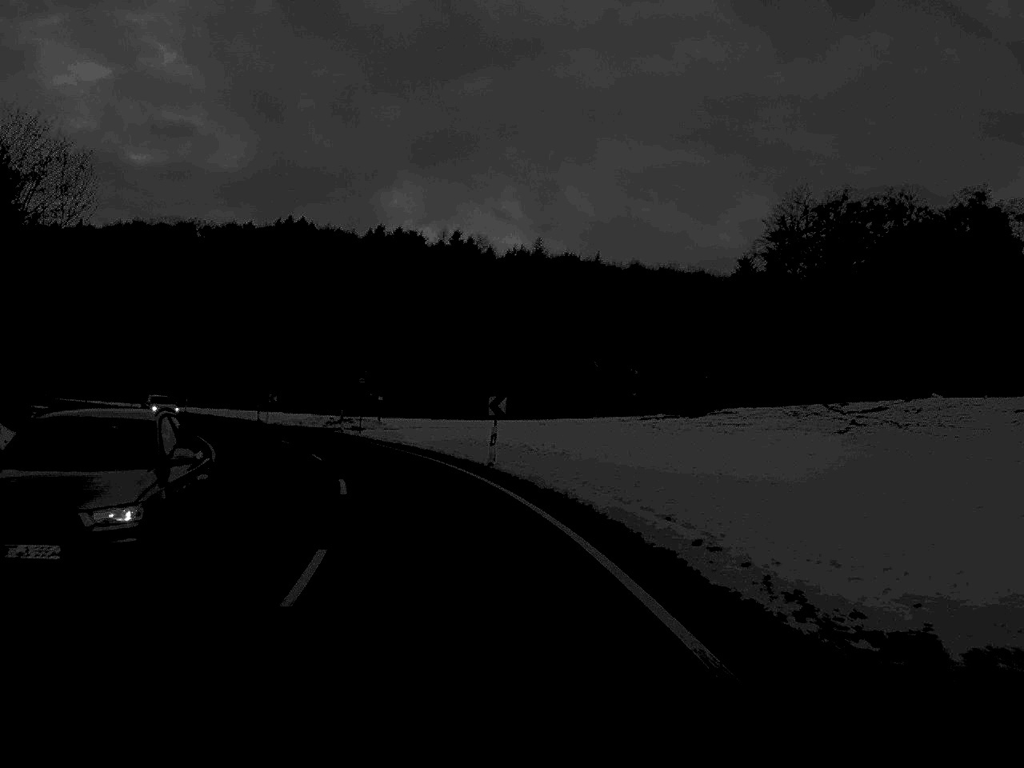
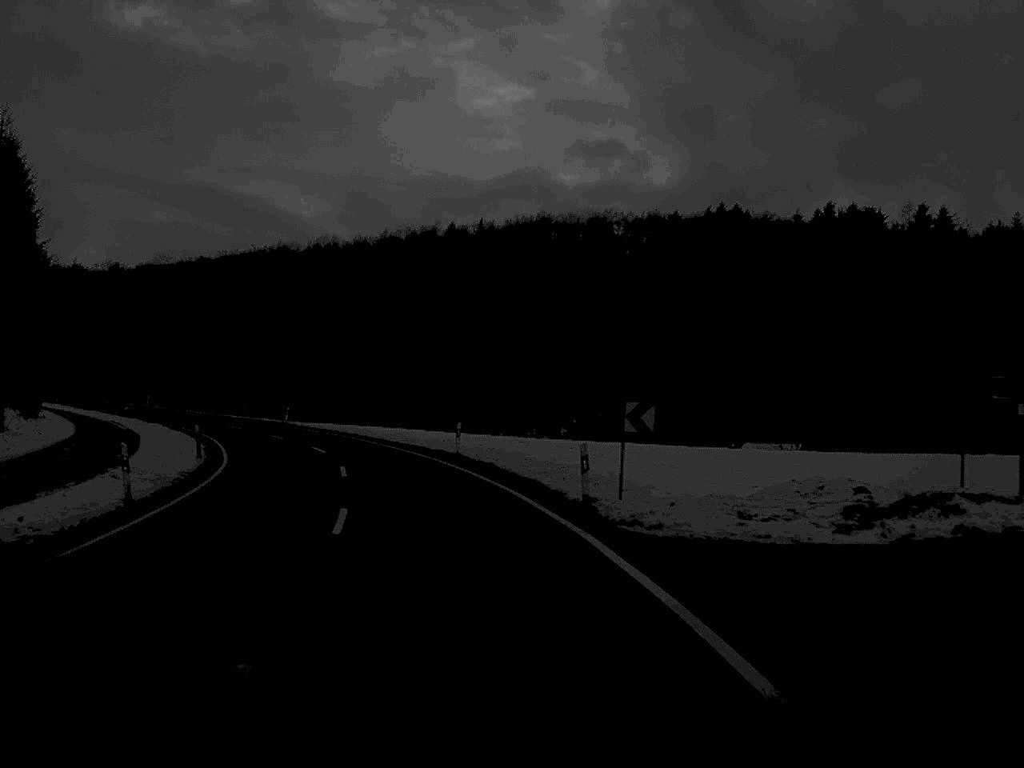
(-9.1, +53.2) m; -20°
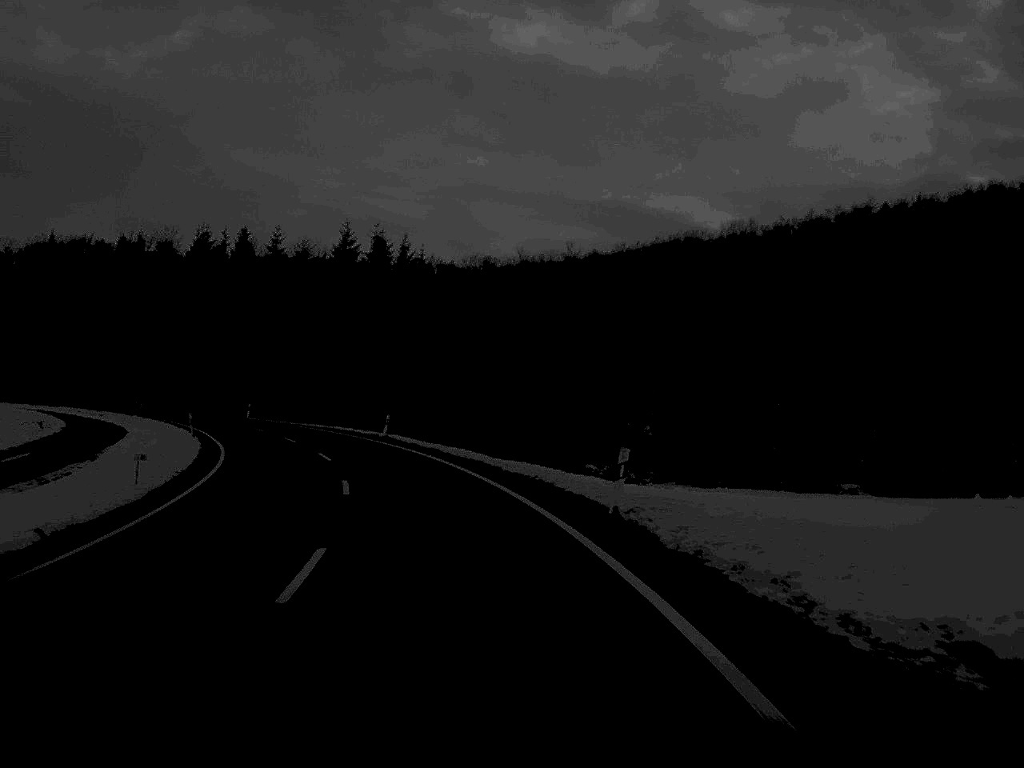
(-8.5, +52.9) m; -19°
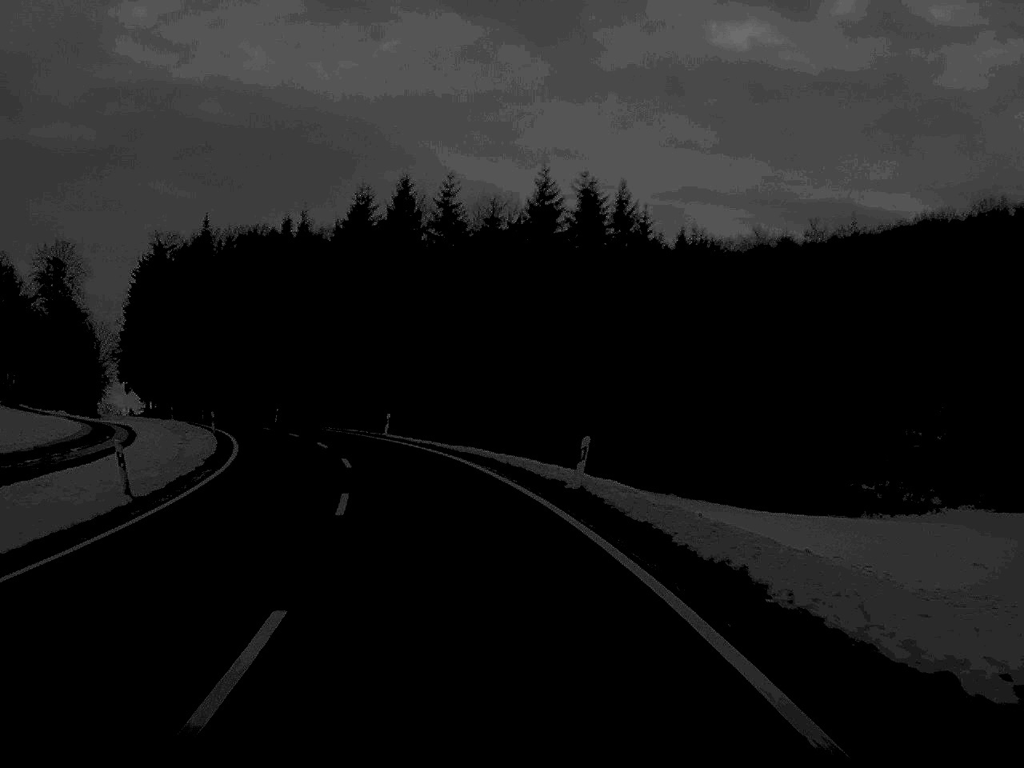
(-2.5, +28.6) m; -10°
